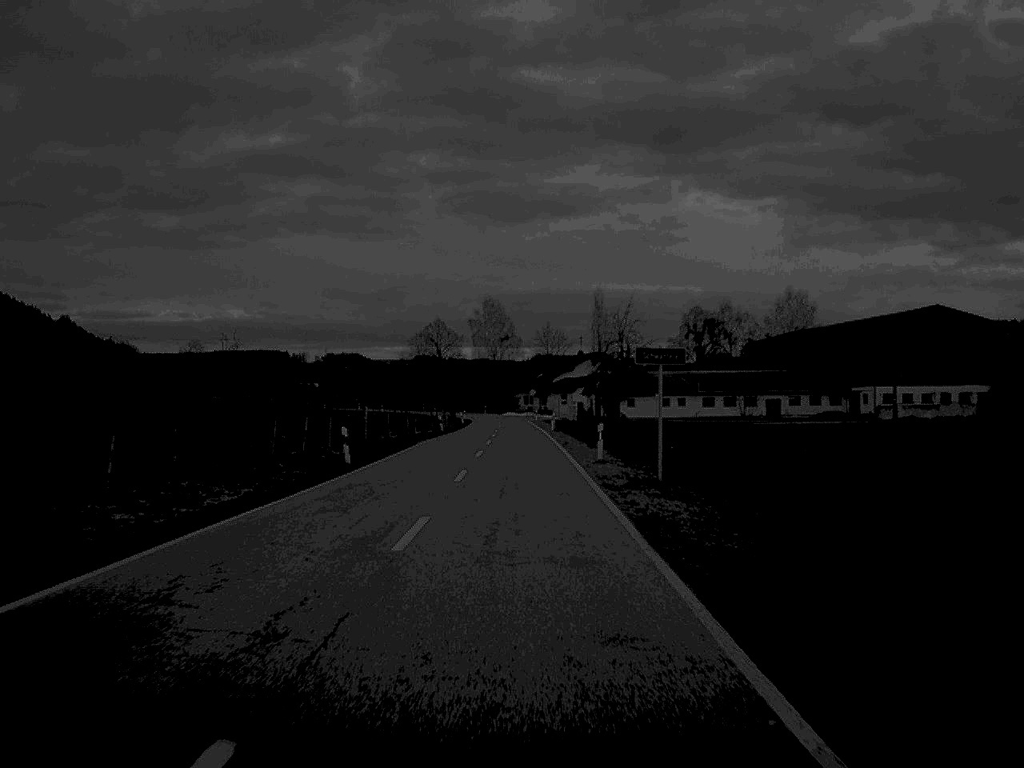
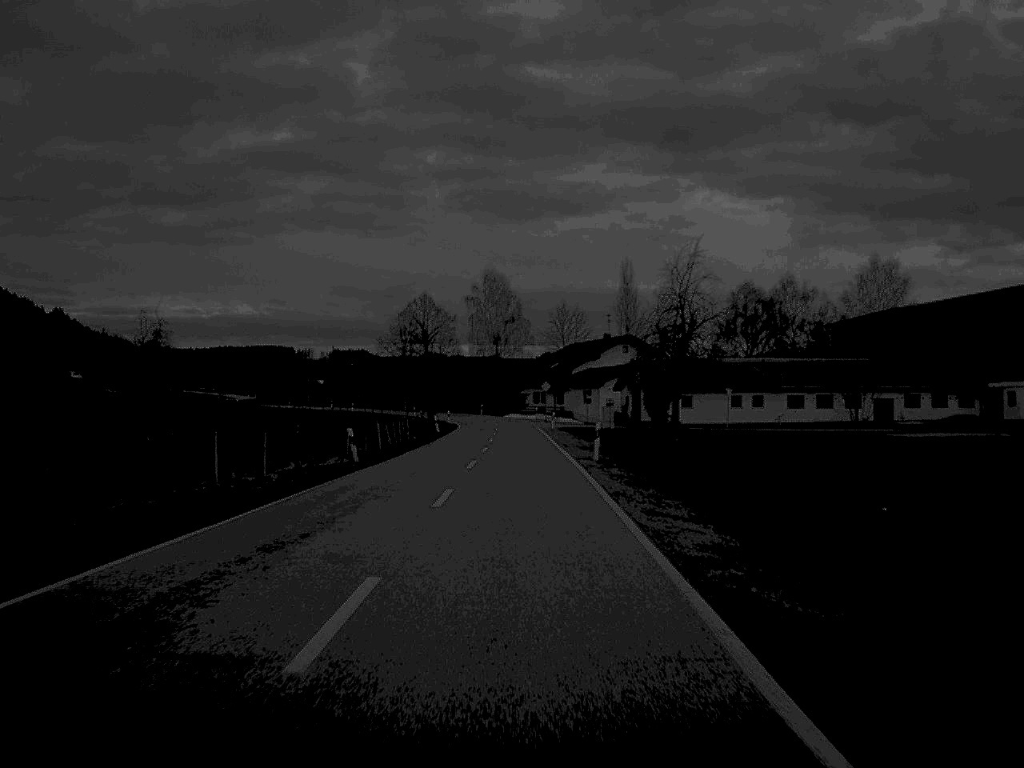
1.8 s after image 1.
(-0.1, +42.4) m; 0°
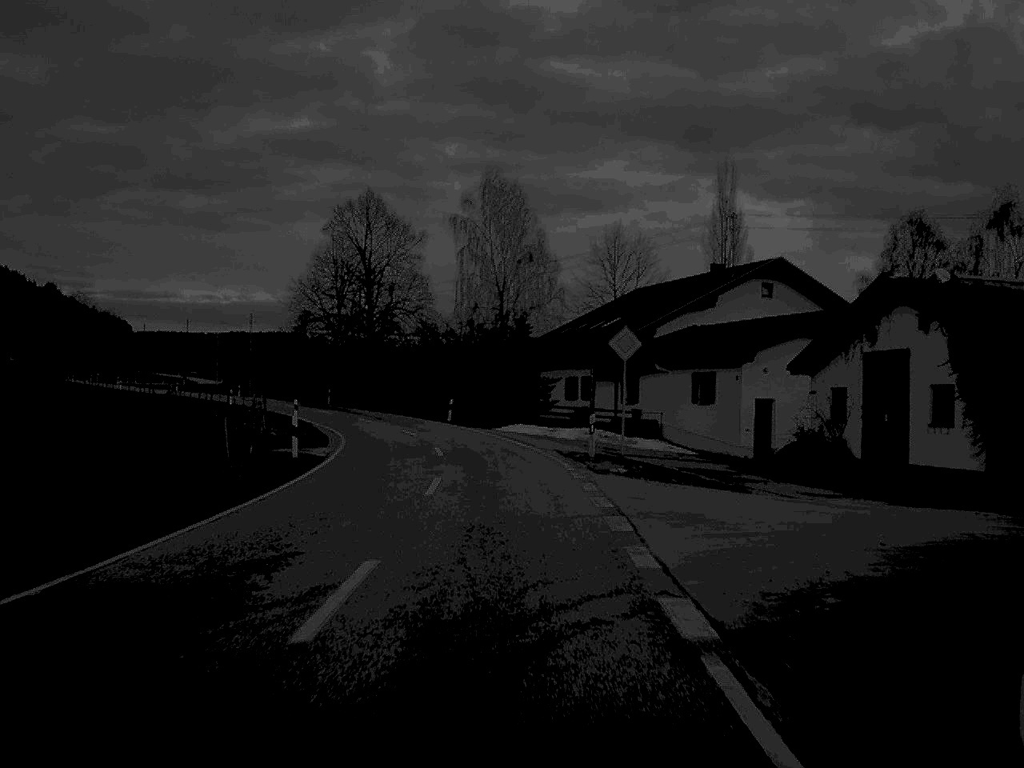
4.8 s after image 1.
(-0.2, +70.8) m; -1°
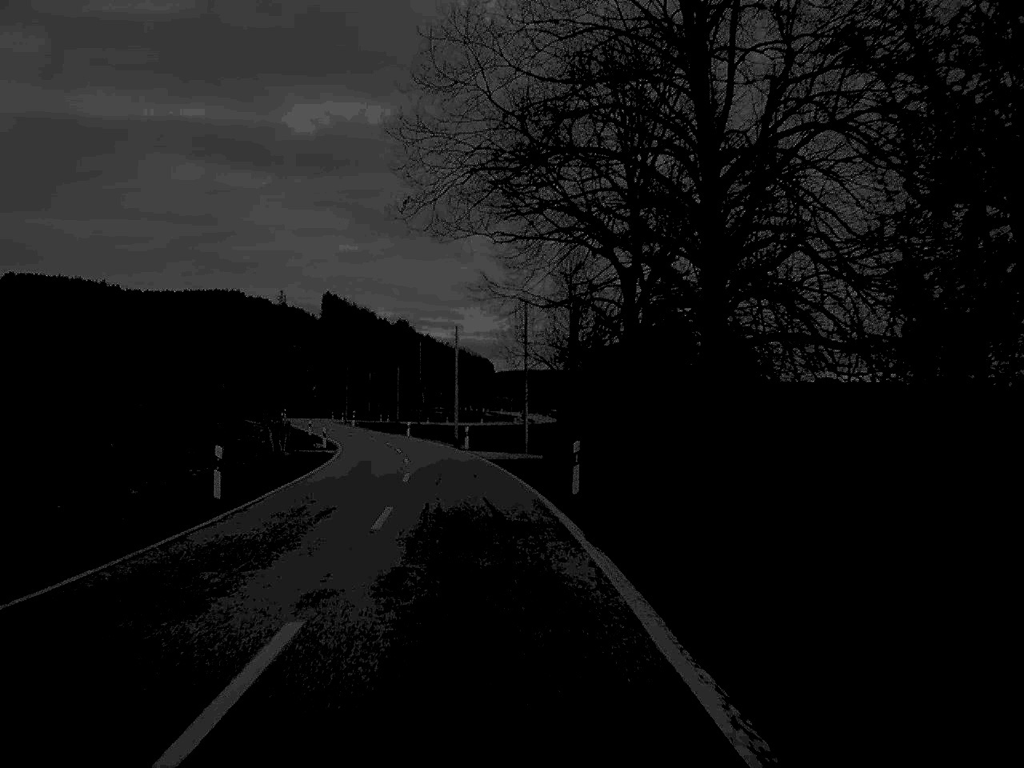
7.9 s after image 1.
(-6.9, +62.0) m; -17°
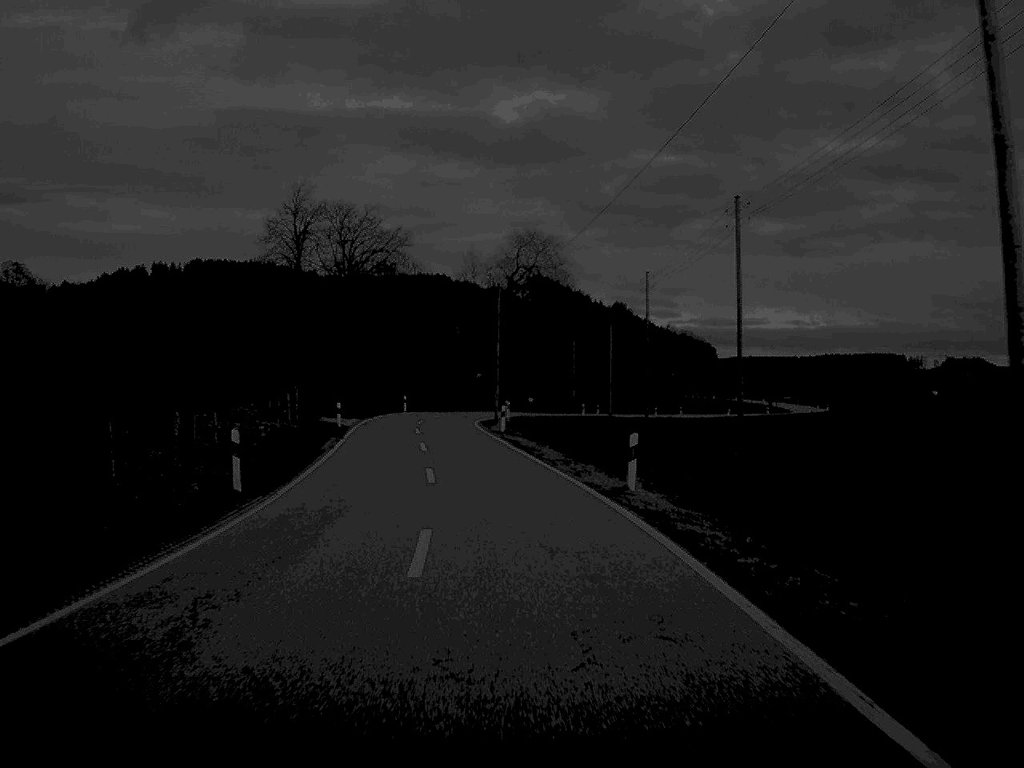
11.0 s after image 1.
(-5.9, +65.6) m; -10°
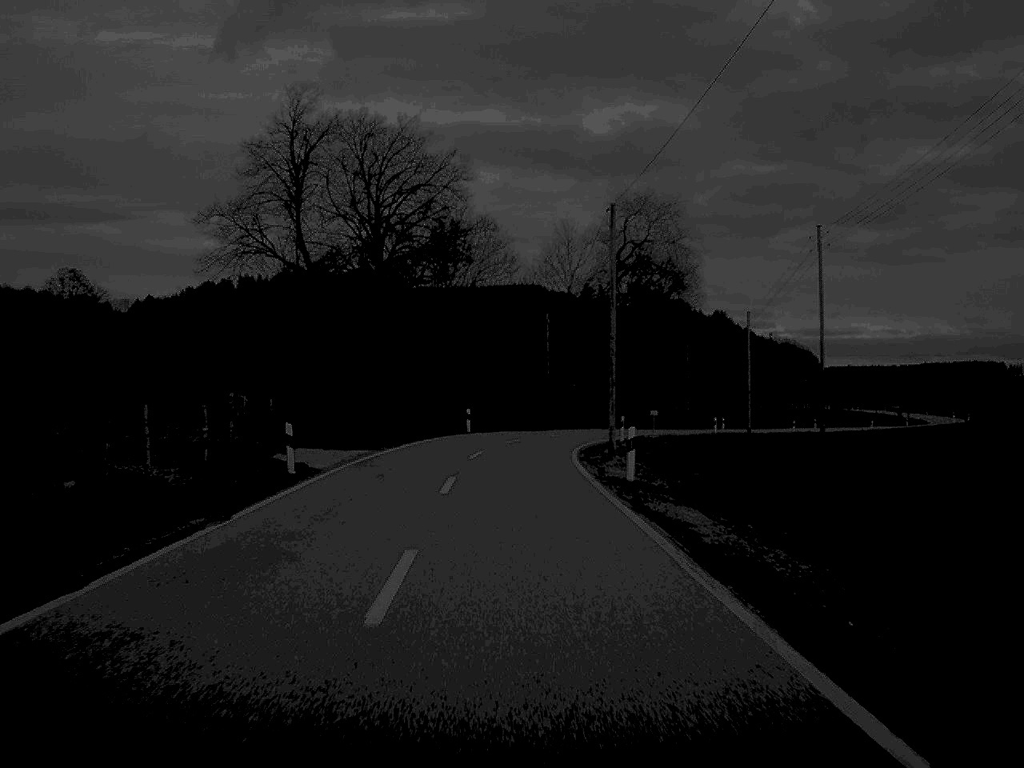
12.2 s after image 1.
(-1.0, +26.6) m; -4°
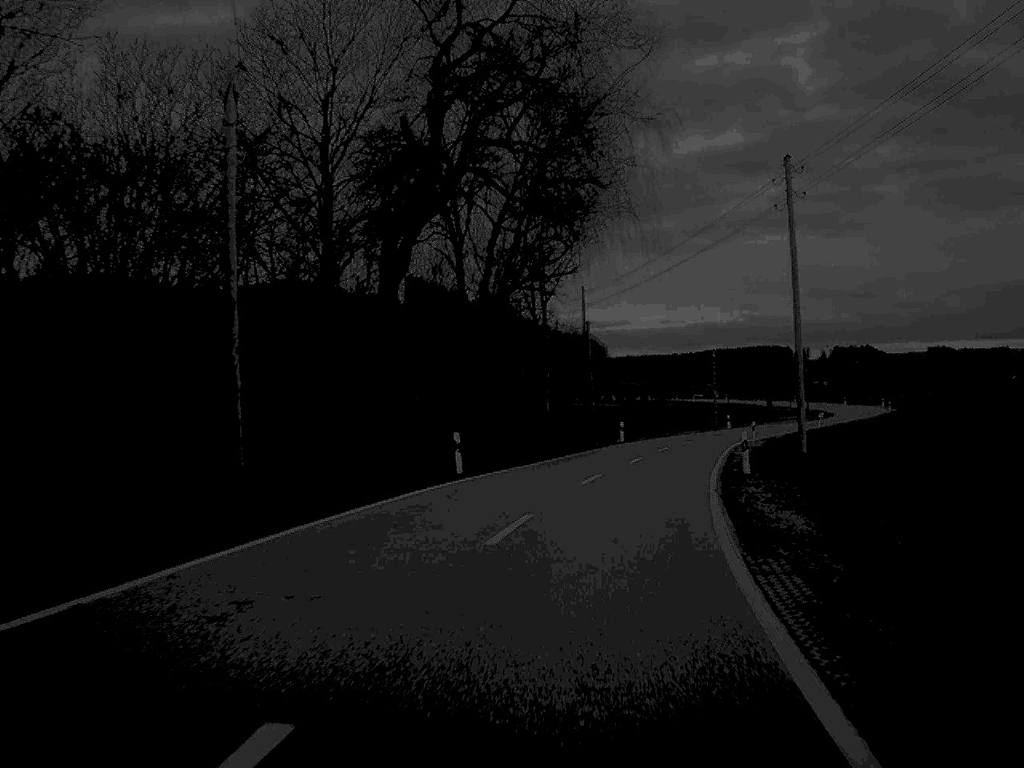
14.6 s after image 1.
(+2.3, +54.3) m; +11°
